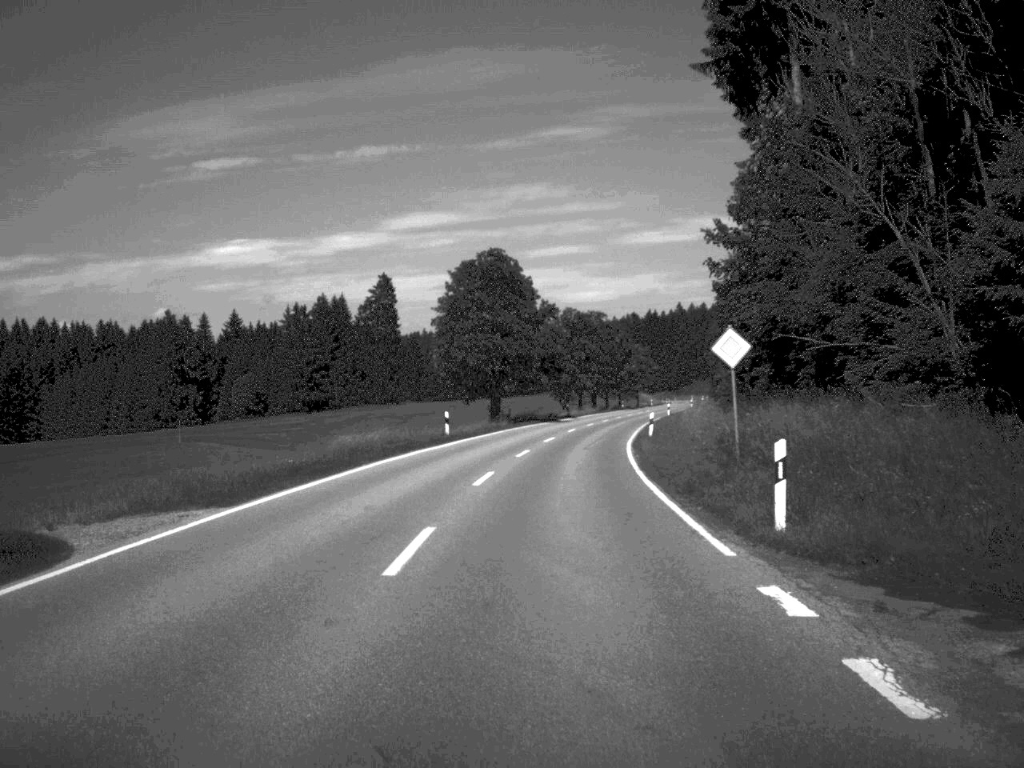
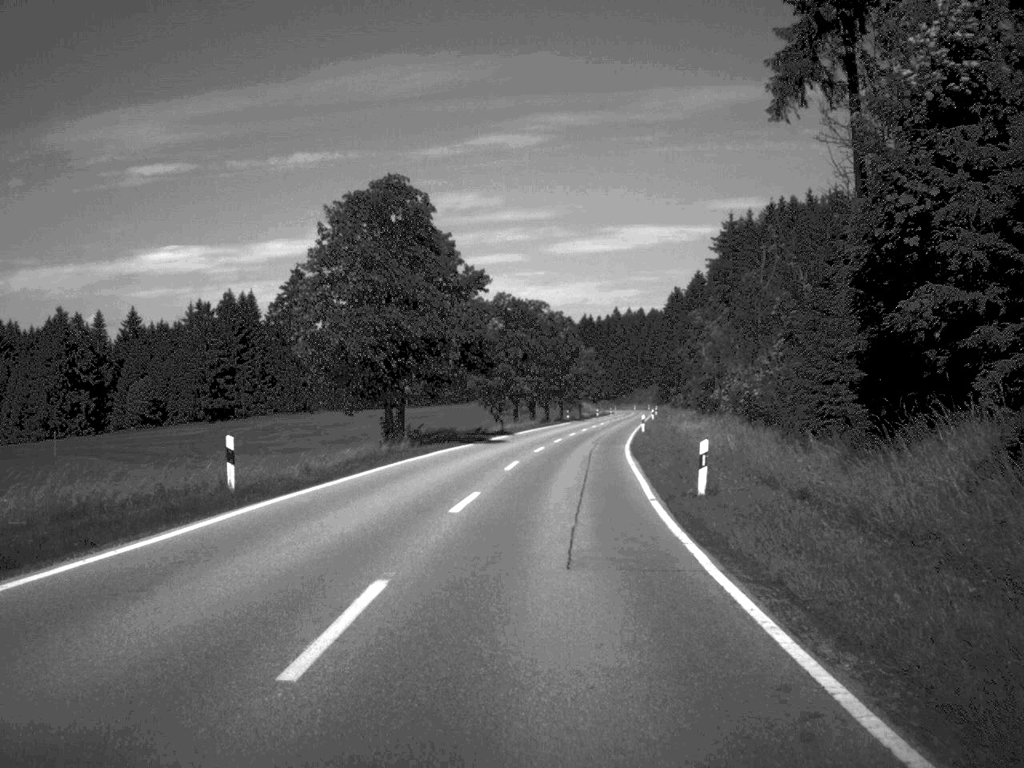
(+0.7, +27.4) m; +3°
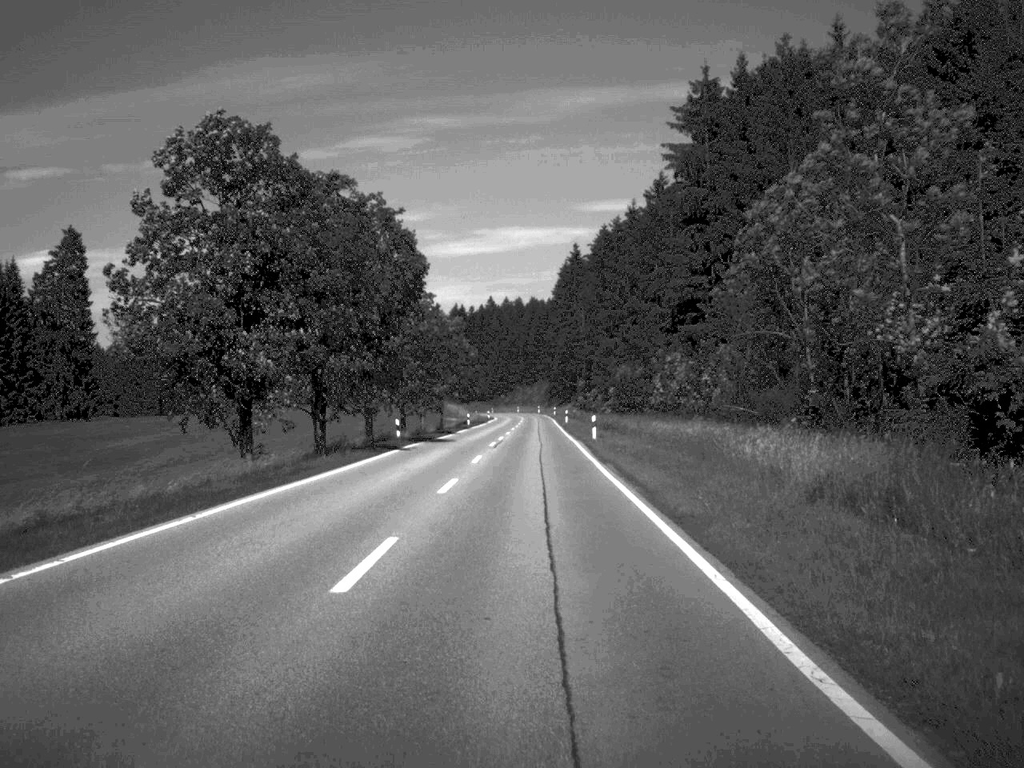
(+3.7, +66.7) m; +5°
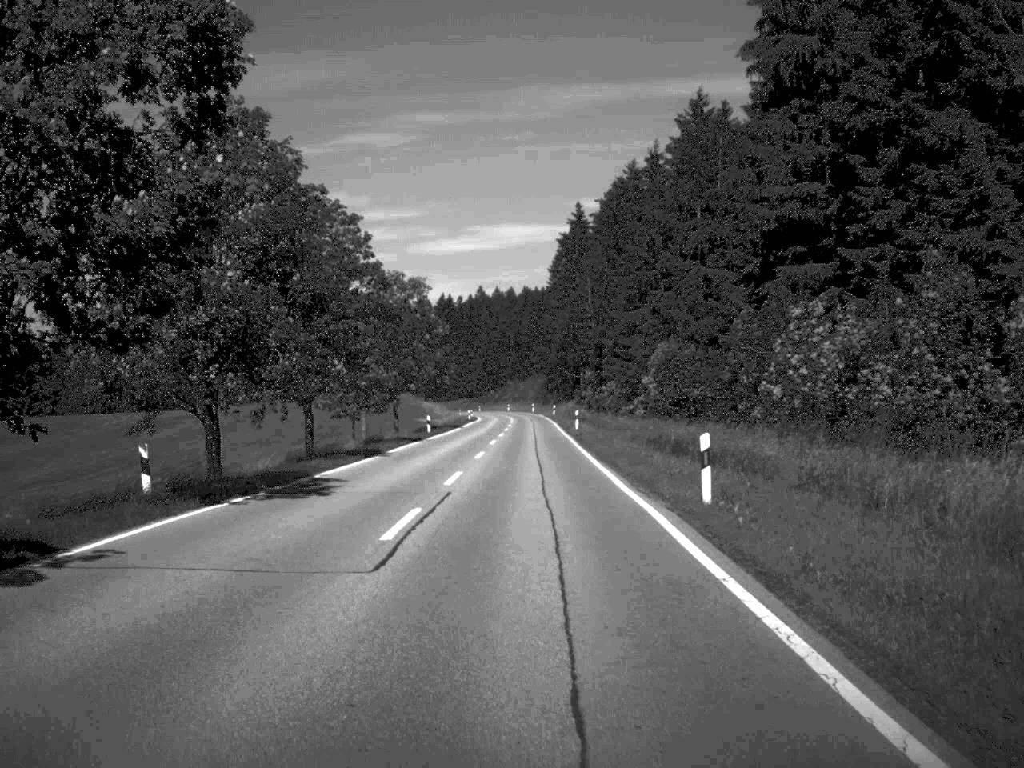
(+0.1, +33.4) m; 0°
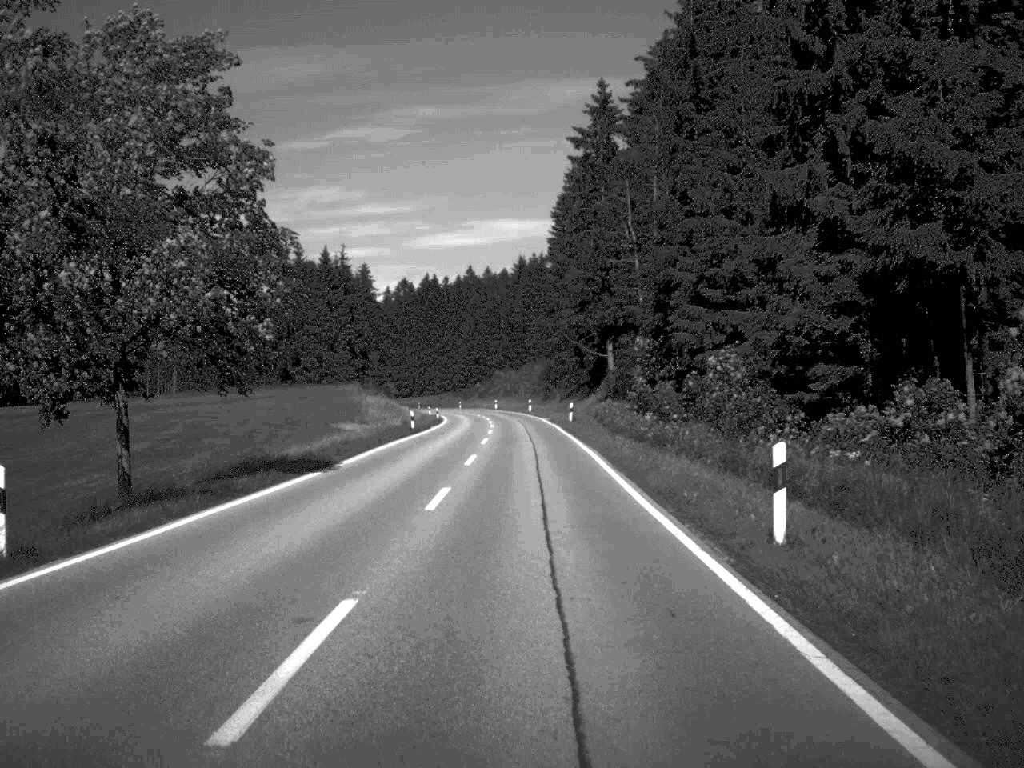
(0.0, +53.6) m; 0°
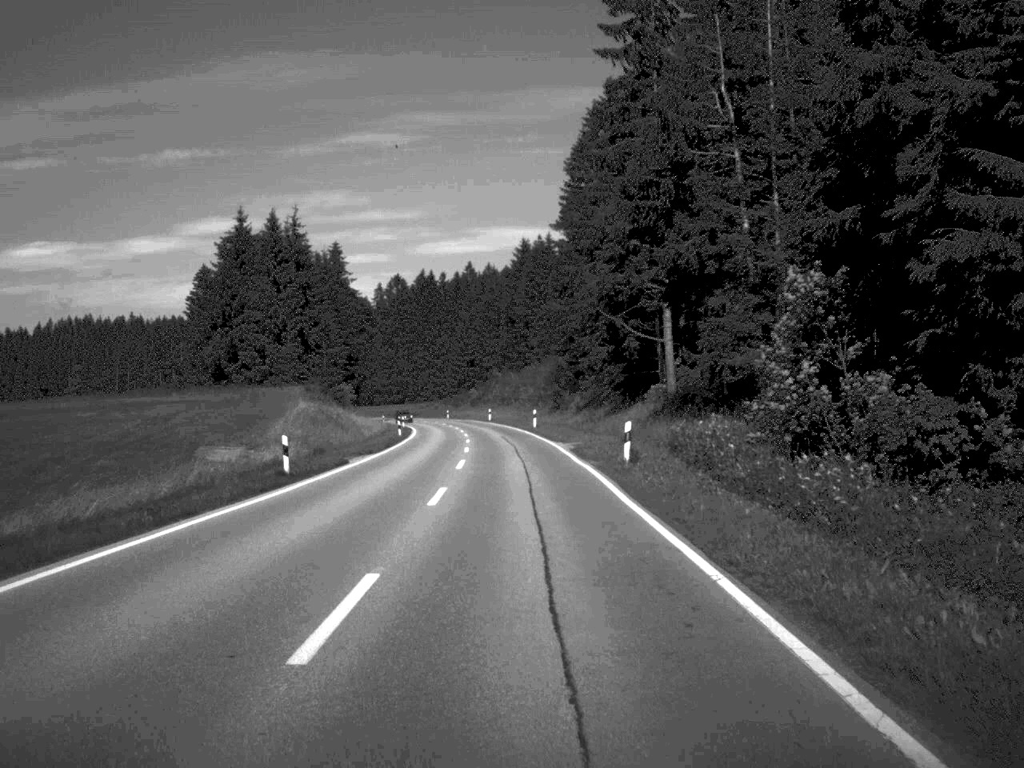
(0.0, +33.3) m; 0°
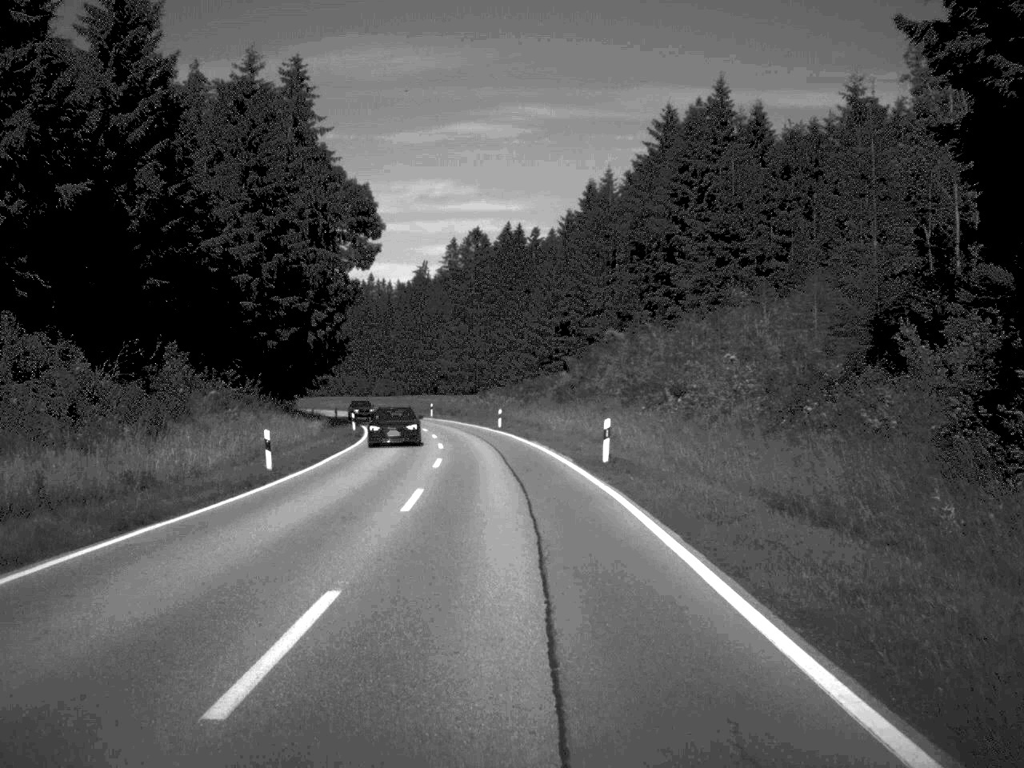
(-2.9, +83.3) m; -5°
